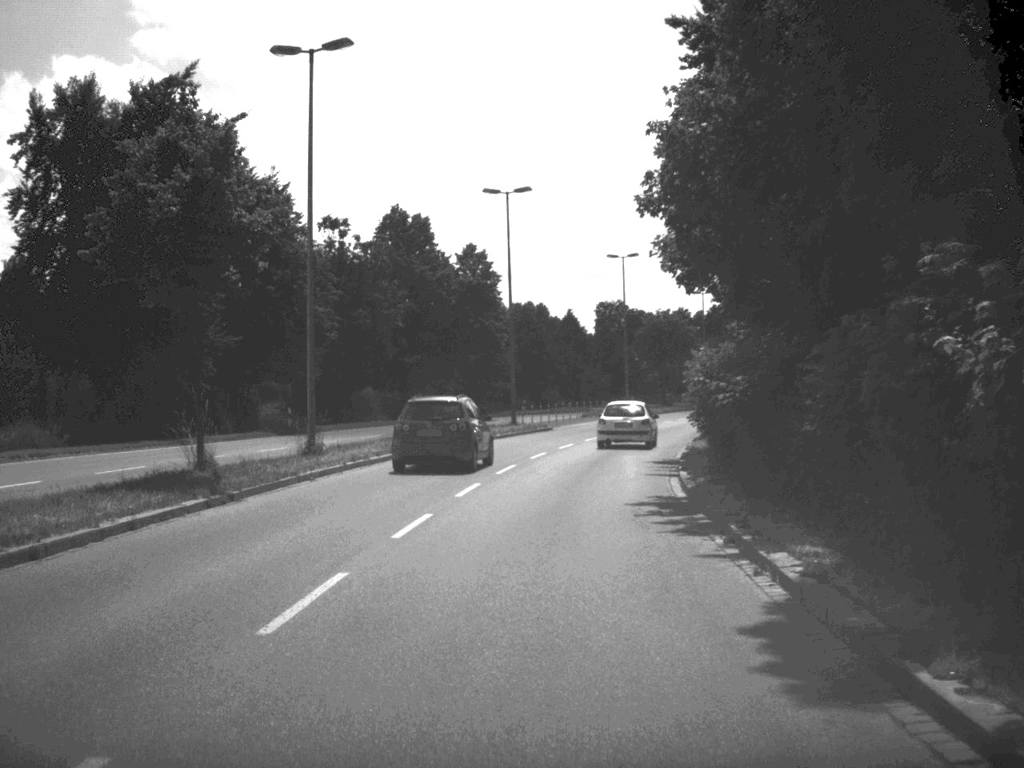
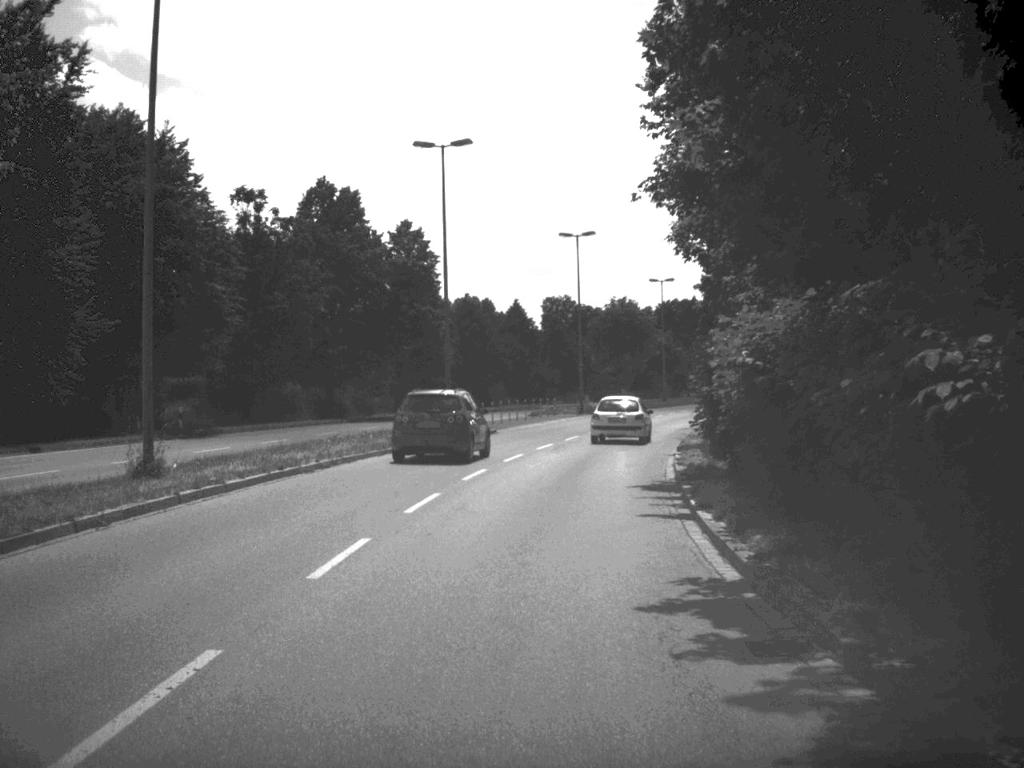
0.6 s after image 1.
(+0.2, +9.4) m; +2°
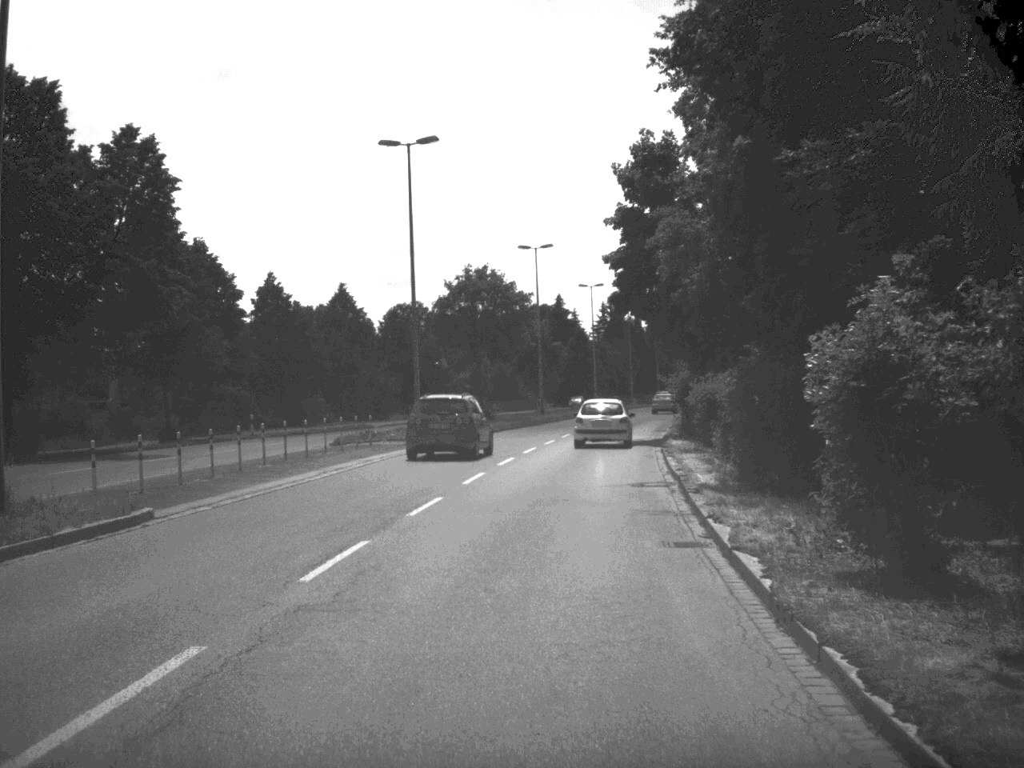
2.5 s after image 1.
(+1.7, +29.2) m; +6°
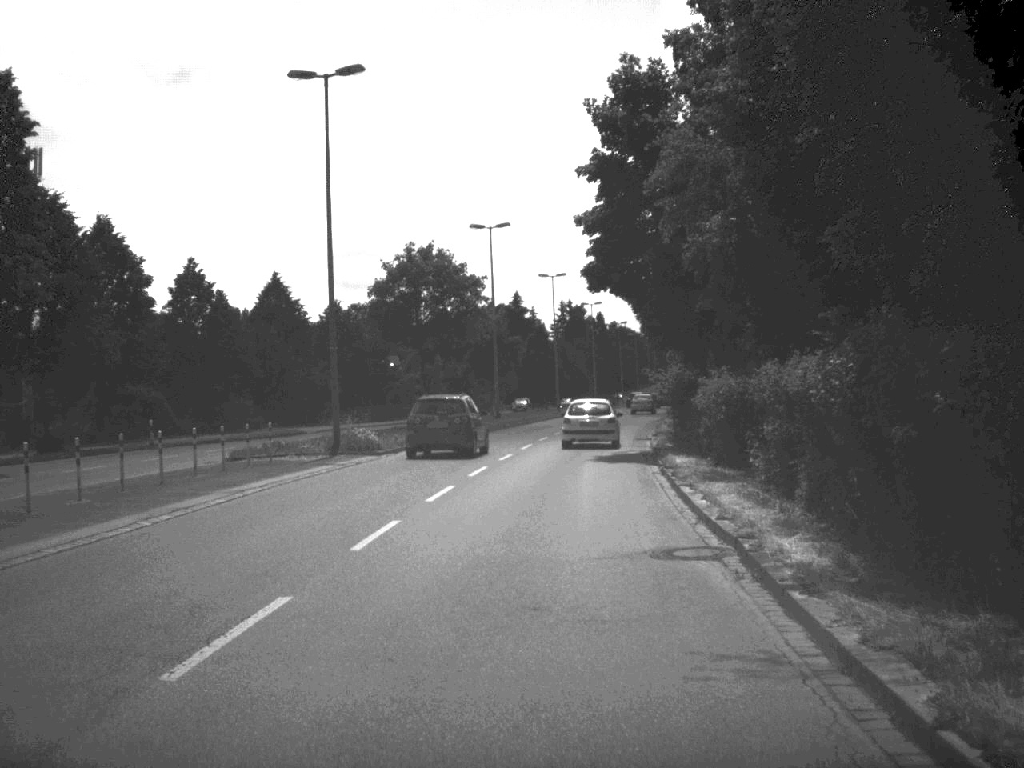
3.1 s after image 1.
(+0.2, +9.7) m; +2°
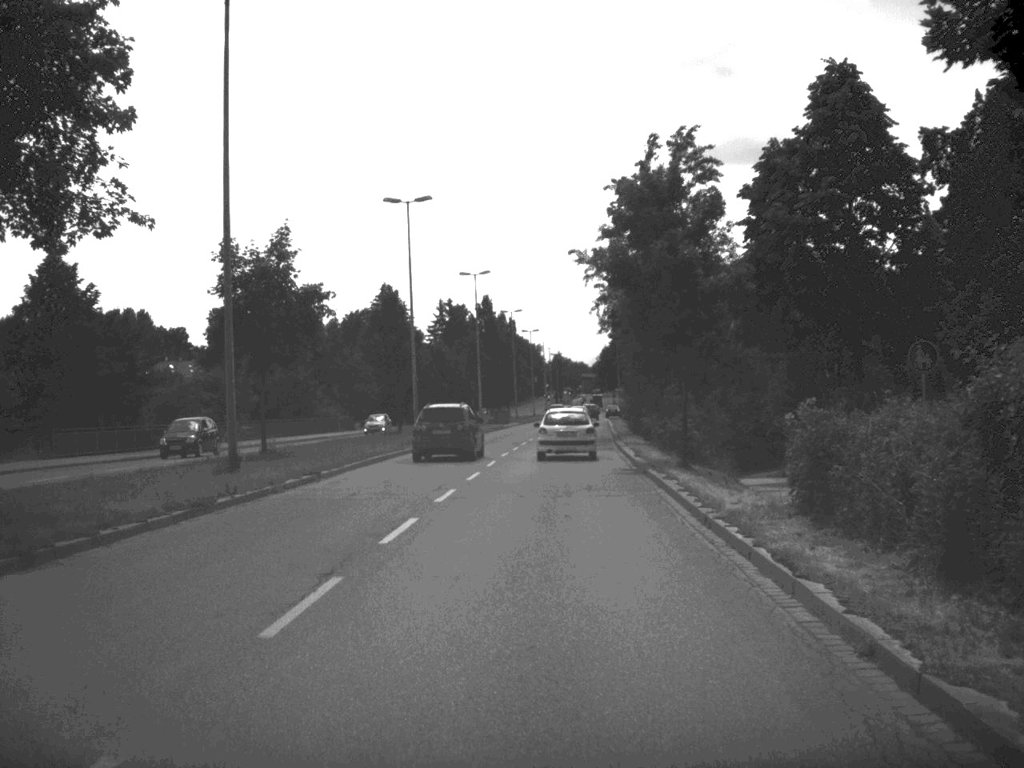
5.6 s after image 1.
(+1.8, +39.8) m; +5°
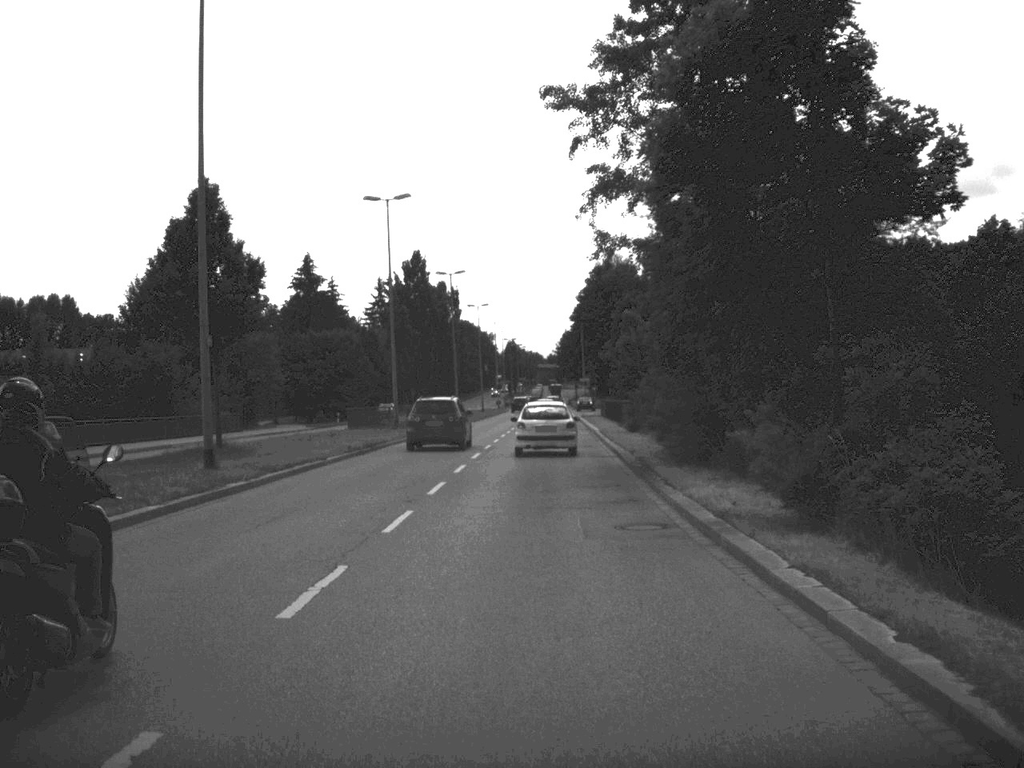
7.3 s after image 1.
(+0.5, +28.9) m; +2°
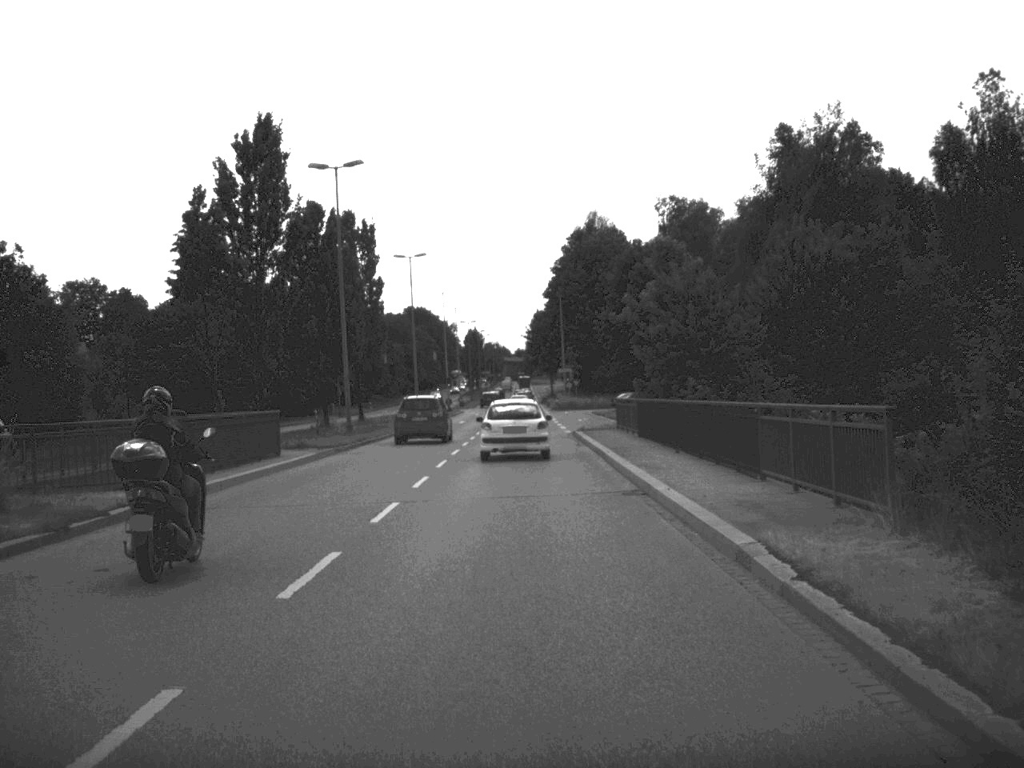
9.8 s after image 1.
(+0.5, +40.4) m; +1°
